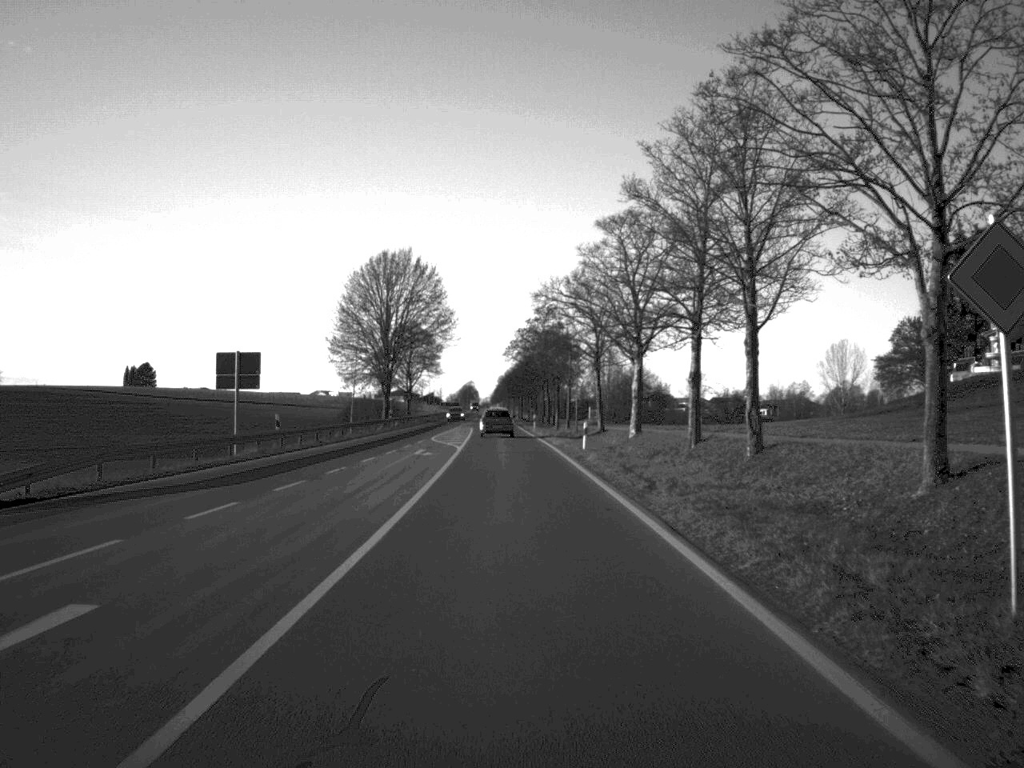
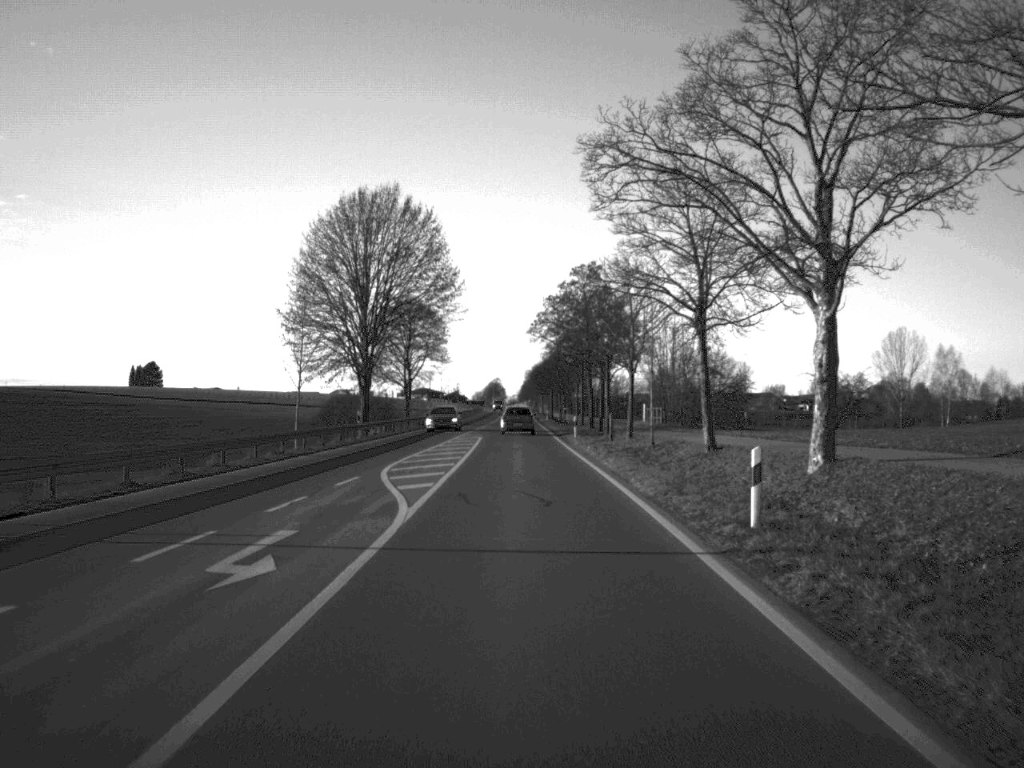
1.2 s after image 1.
(-0.4, +29.4) m; -1°
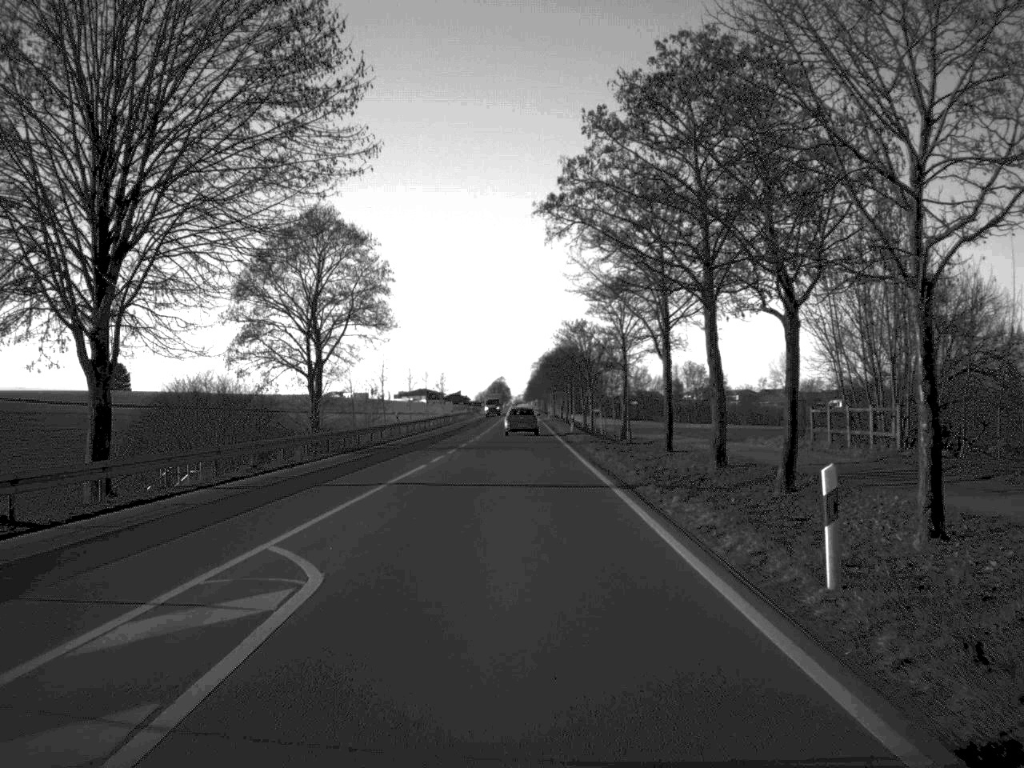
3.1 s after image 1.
(-0.2, +47.5) m; 0°
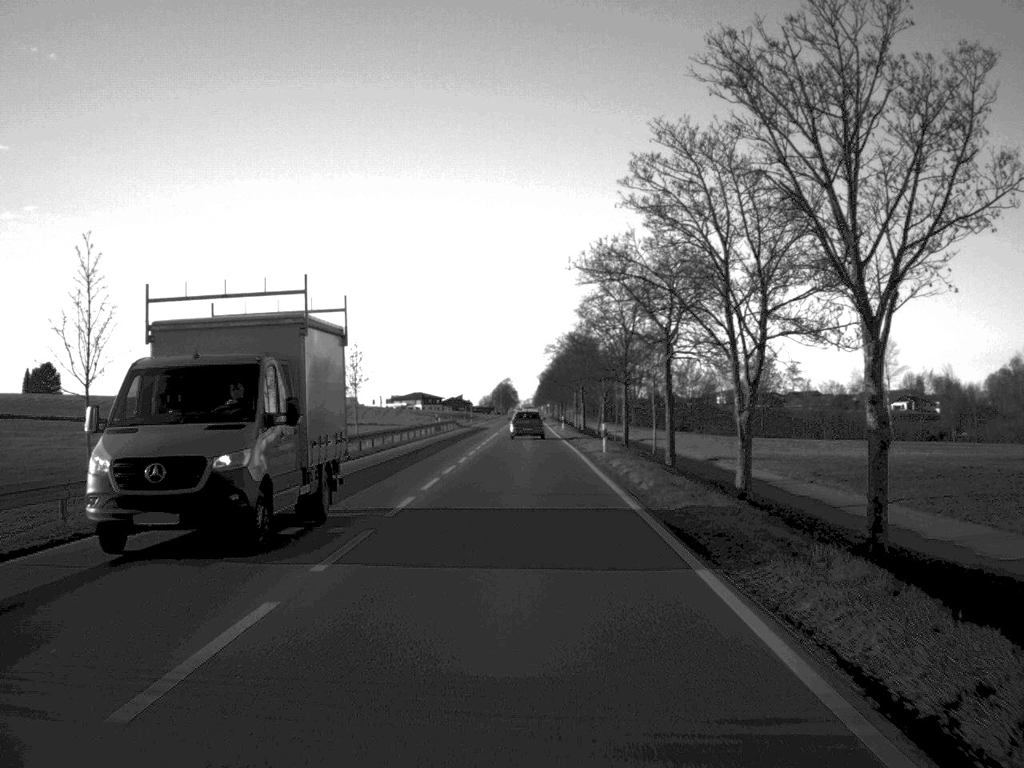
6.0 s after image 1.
(-0.3, +76.0) m; -1°
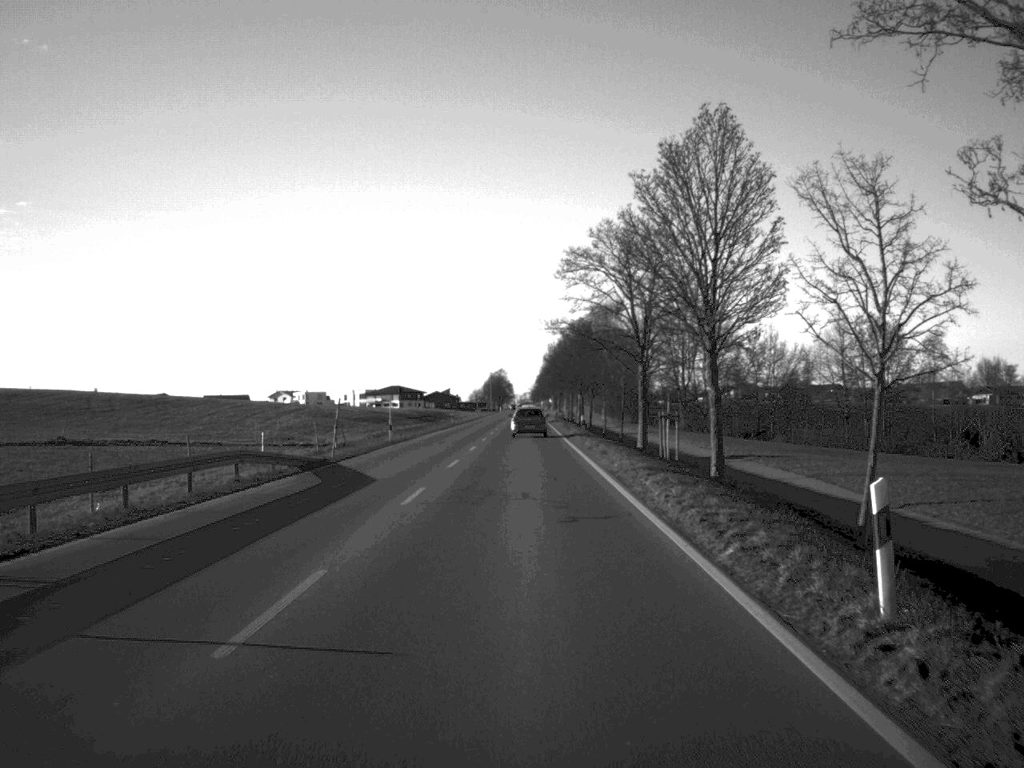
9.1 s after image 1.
(0.0, +81.1) m; 0°
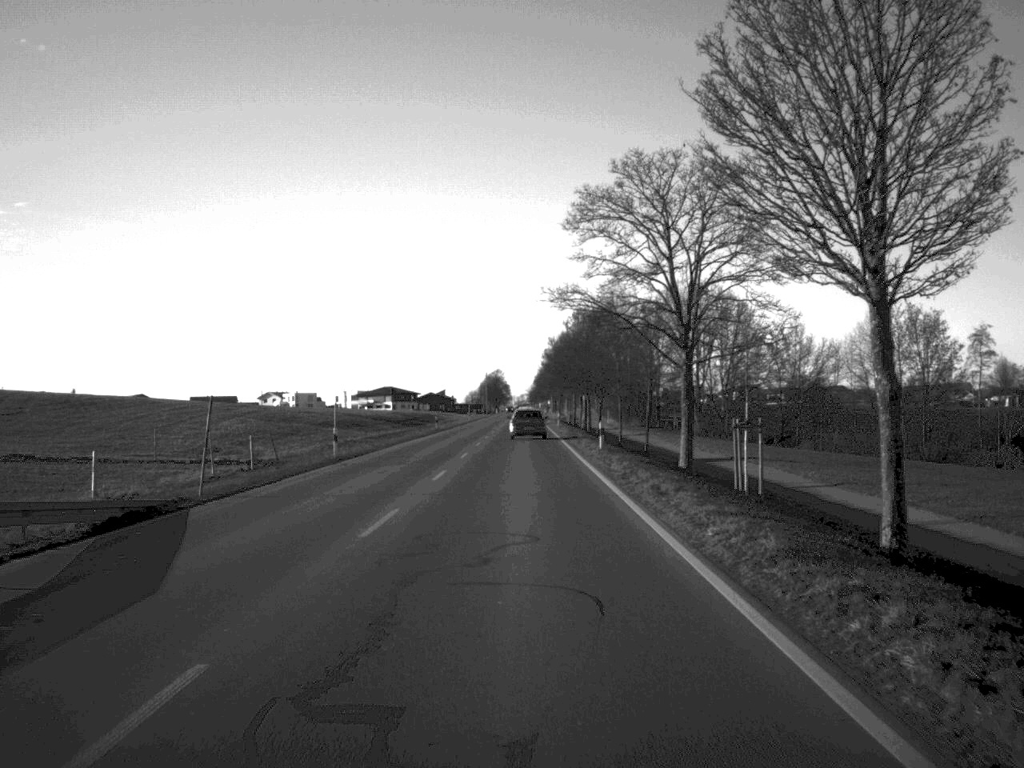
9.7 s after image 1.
(0.0, +16.3) m; 0°
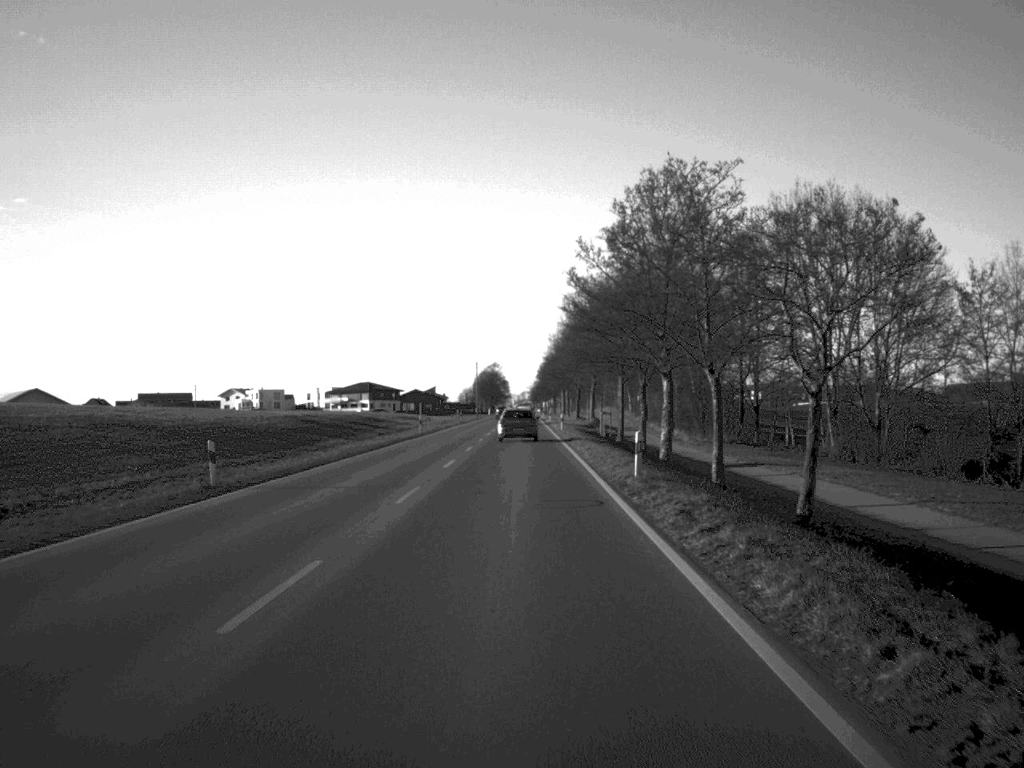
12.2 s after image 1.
(0.0, +66.1) m; 0°
